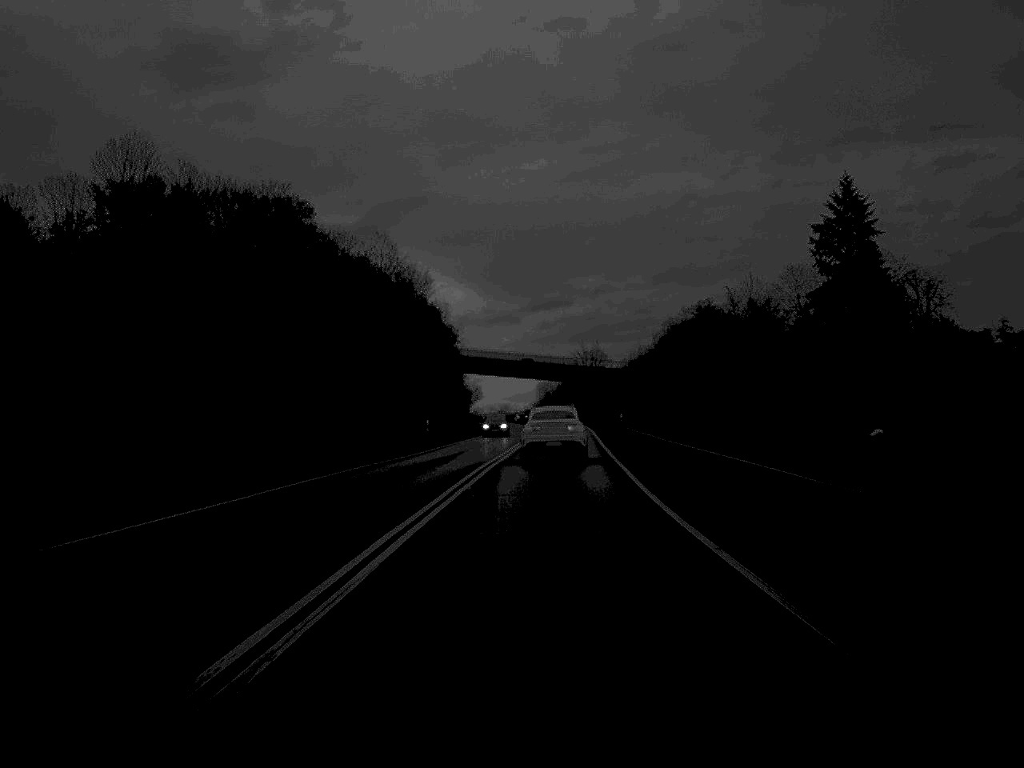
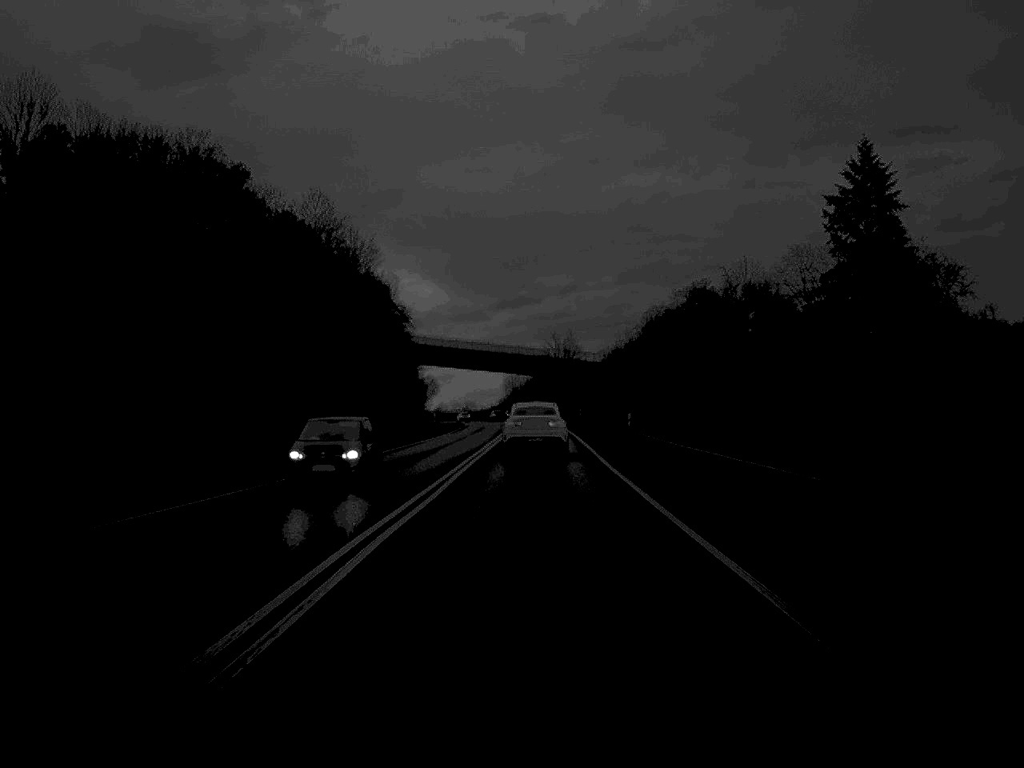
(+0.3, +22.1) m; +1°
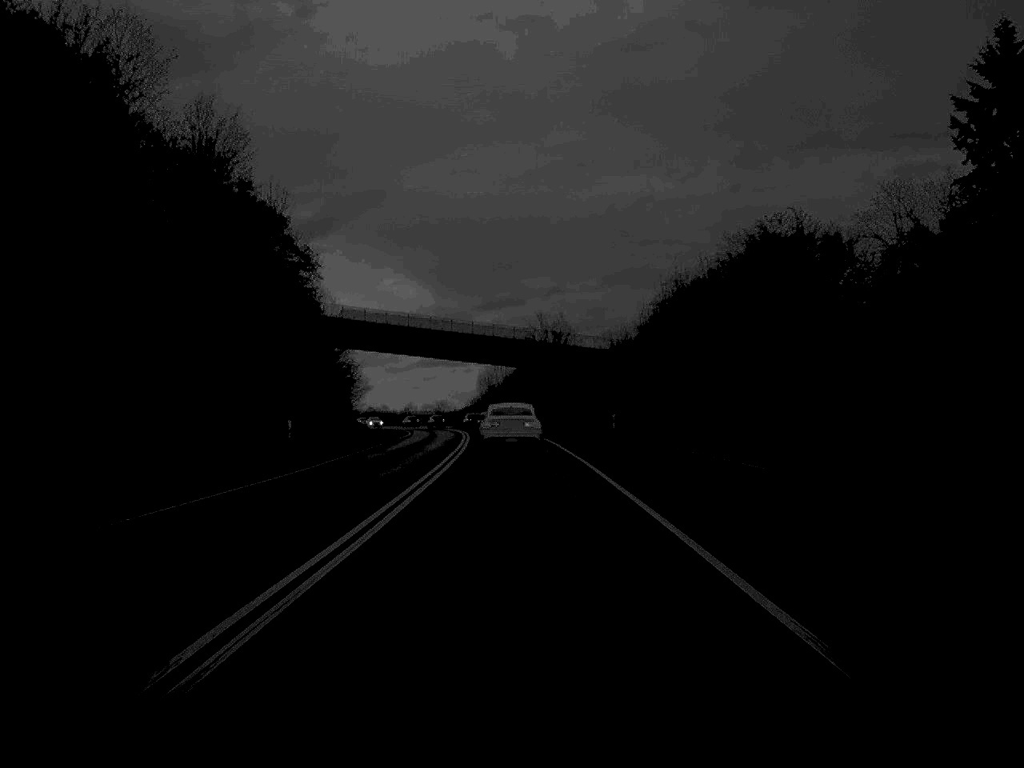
(+0.5, +47.5) m; +1°
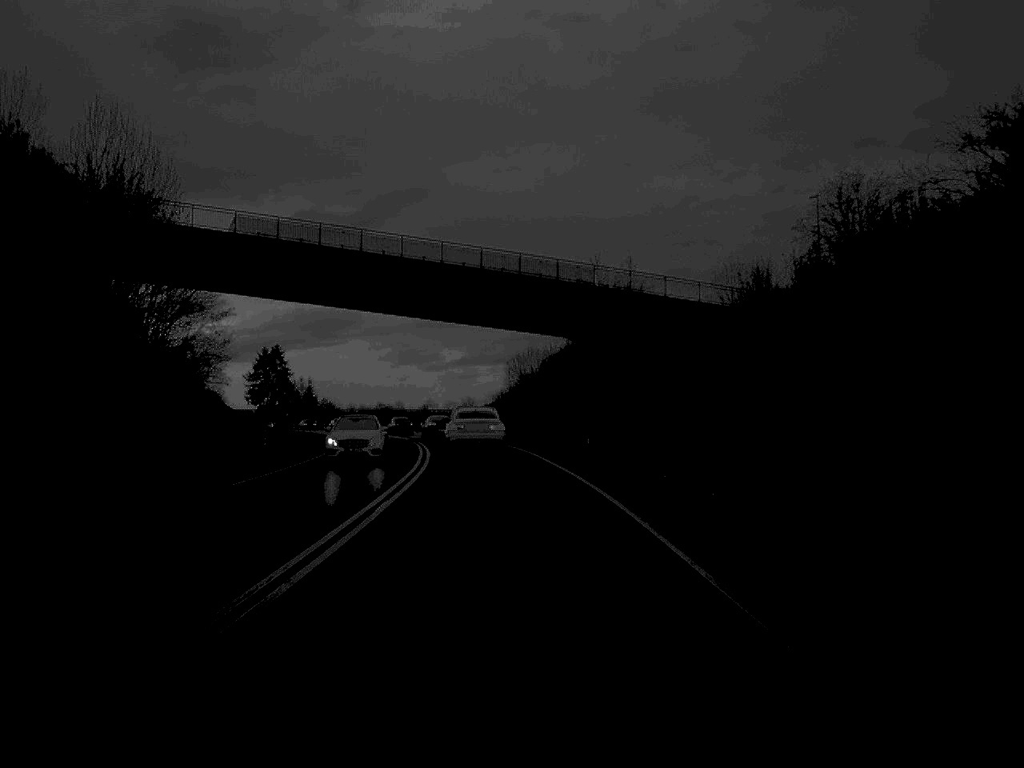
(-0.6, +58.9) m; -2°
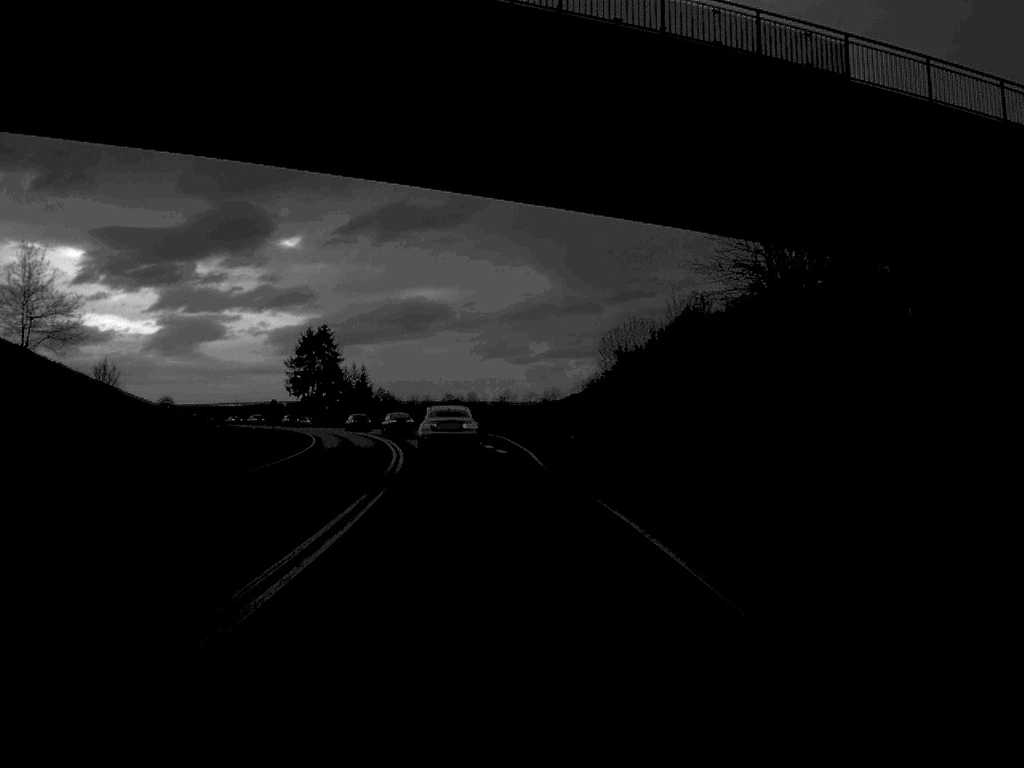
(-1.3, +45.1) m; -4°
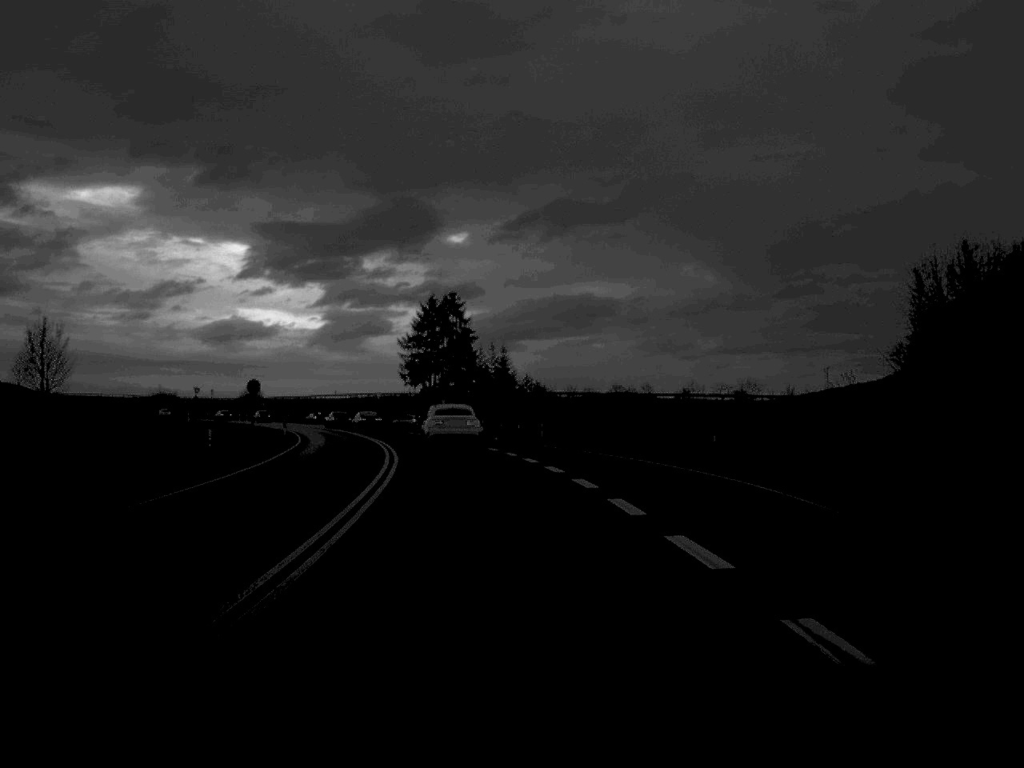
(-3.9, +59.2) m; -7°
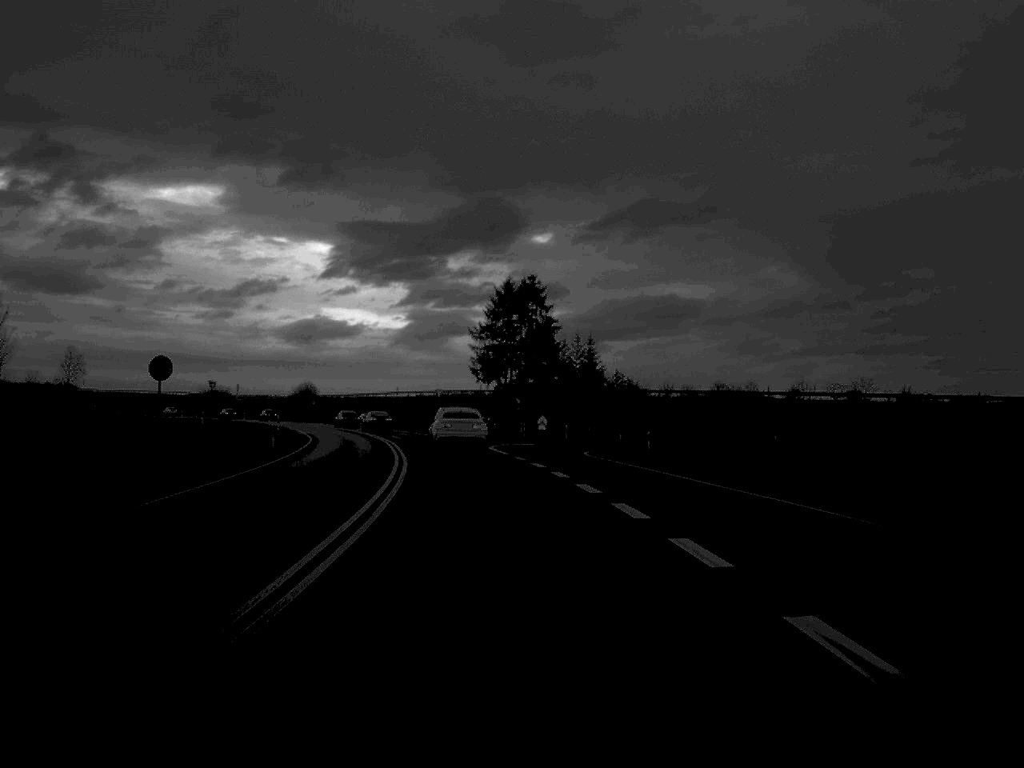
(-0.7, +23.4) m; -4°
